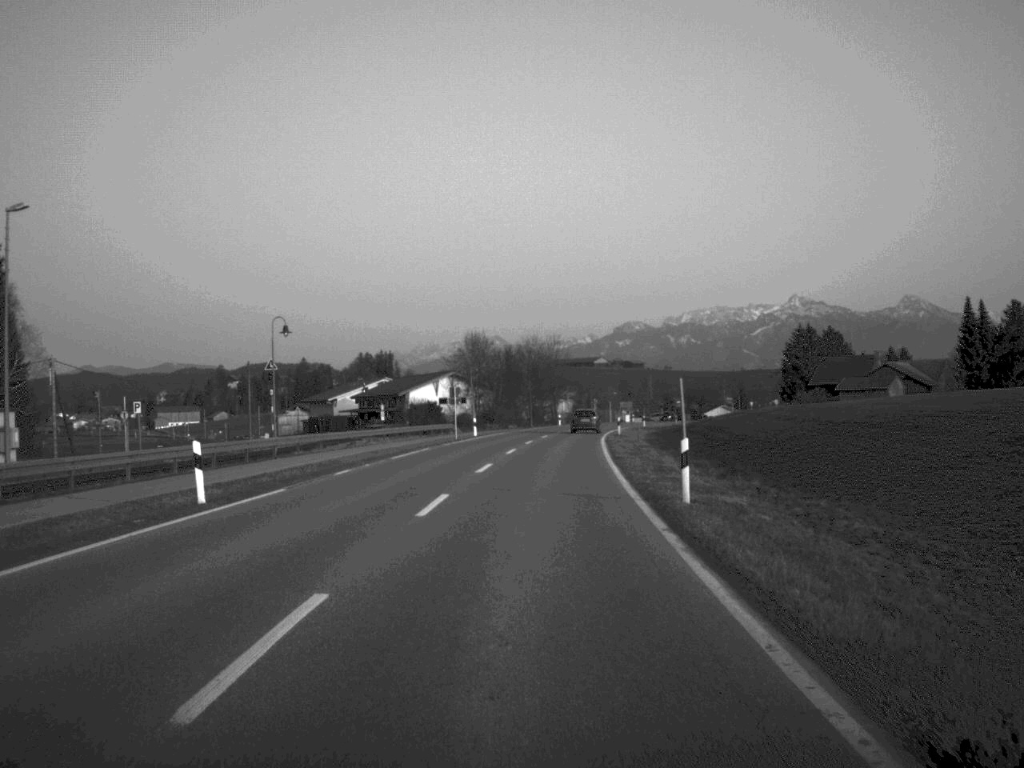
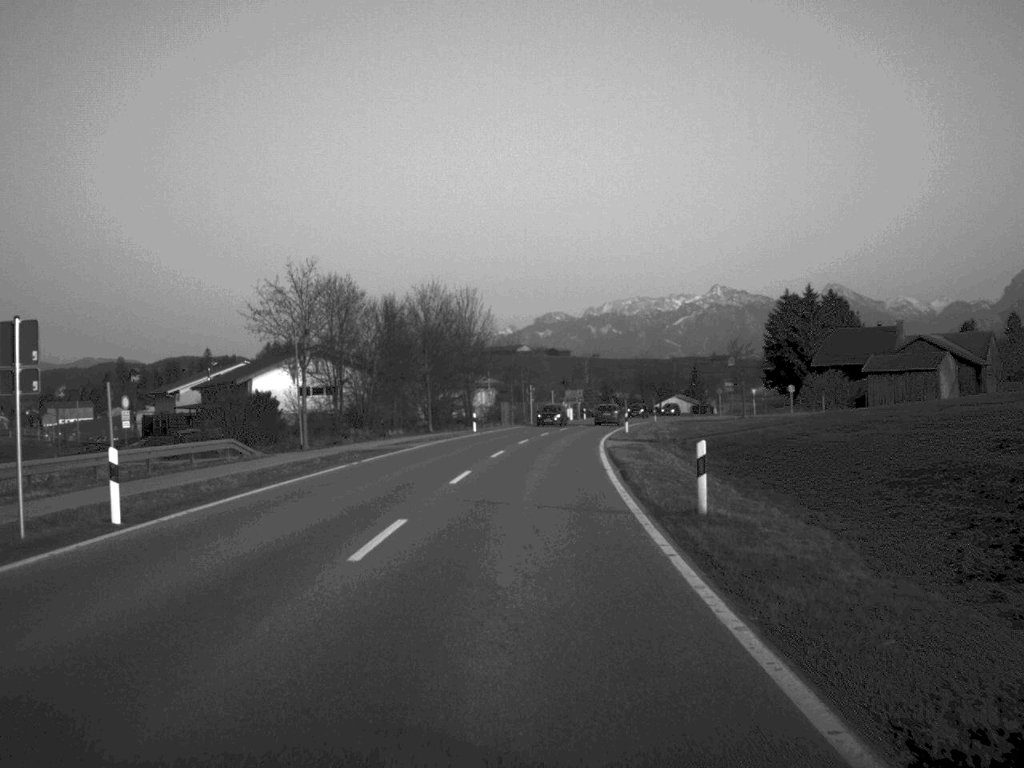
(+1.7, +53.1) m; +4°
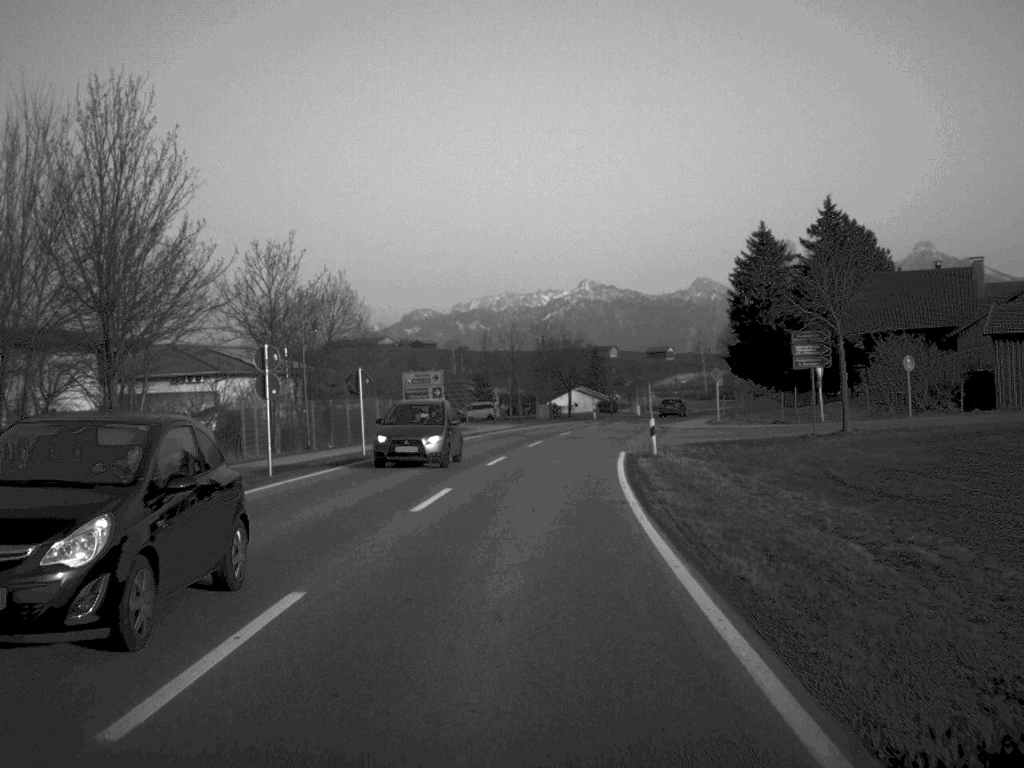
(+3.1, +65.9) m; +6°
